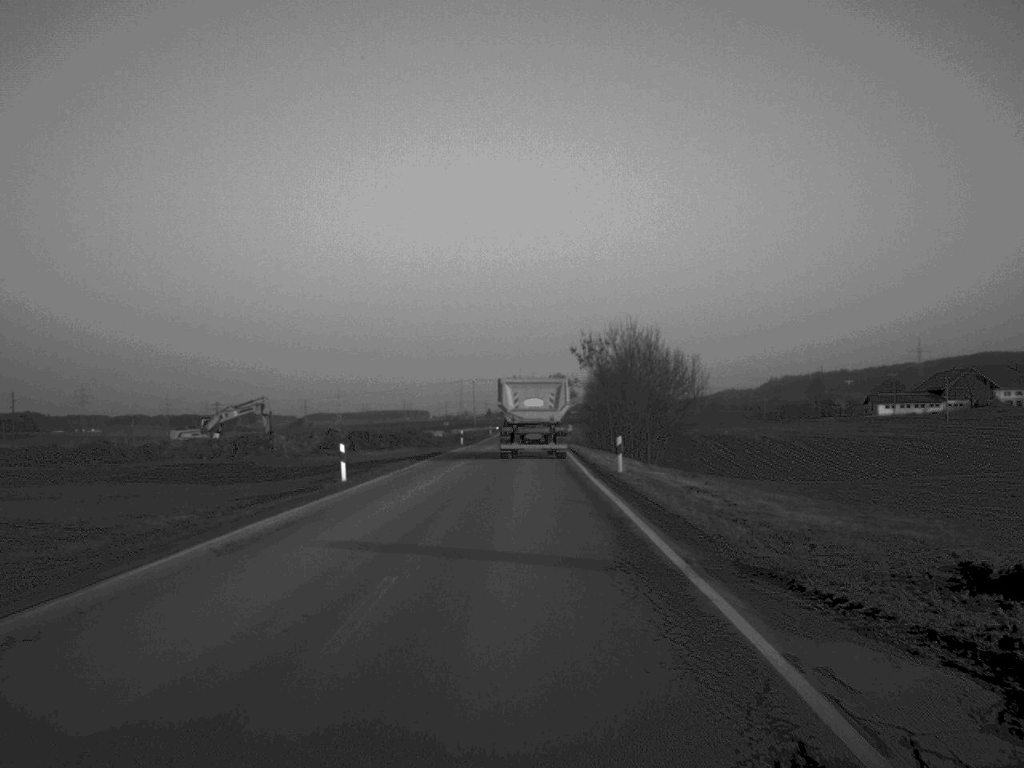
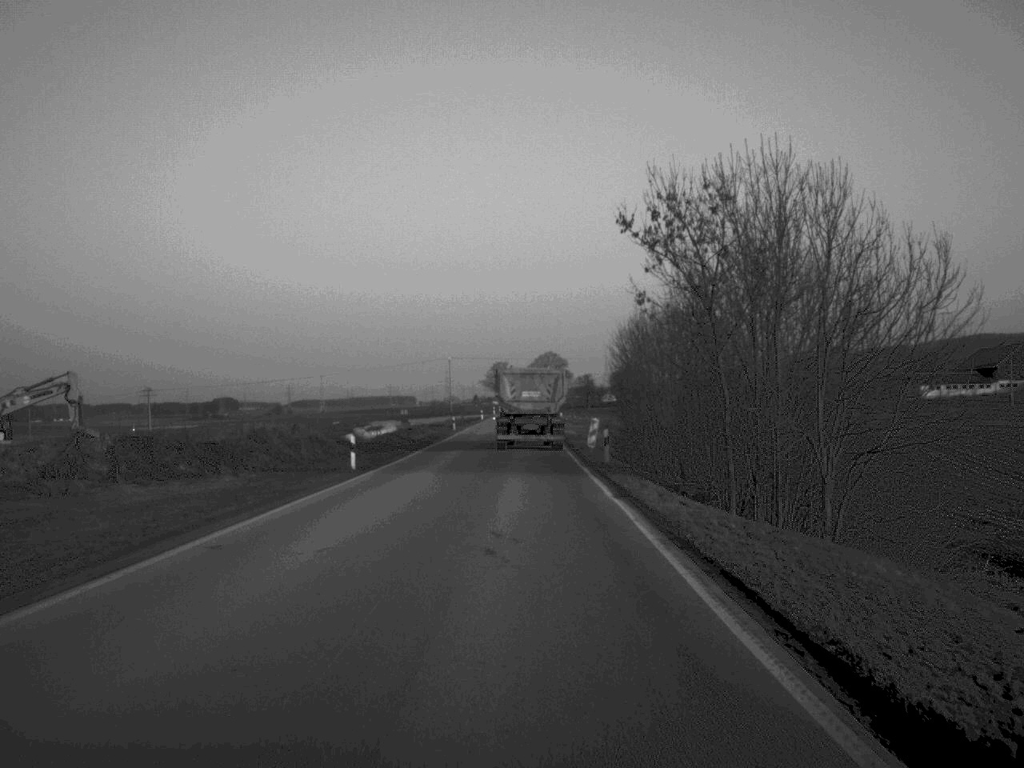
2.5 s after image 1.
(+0.3, +47.3) m; +1°
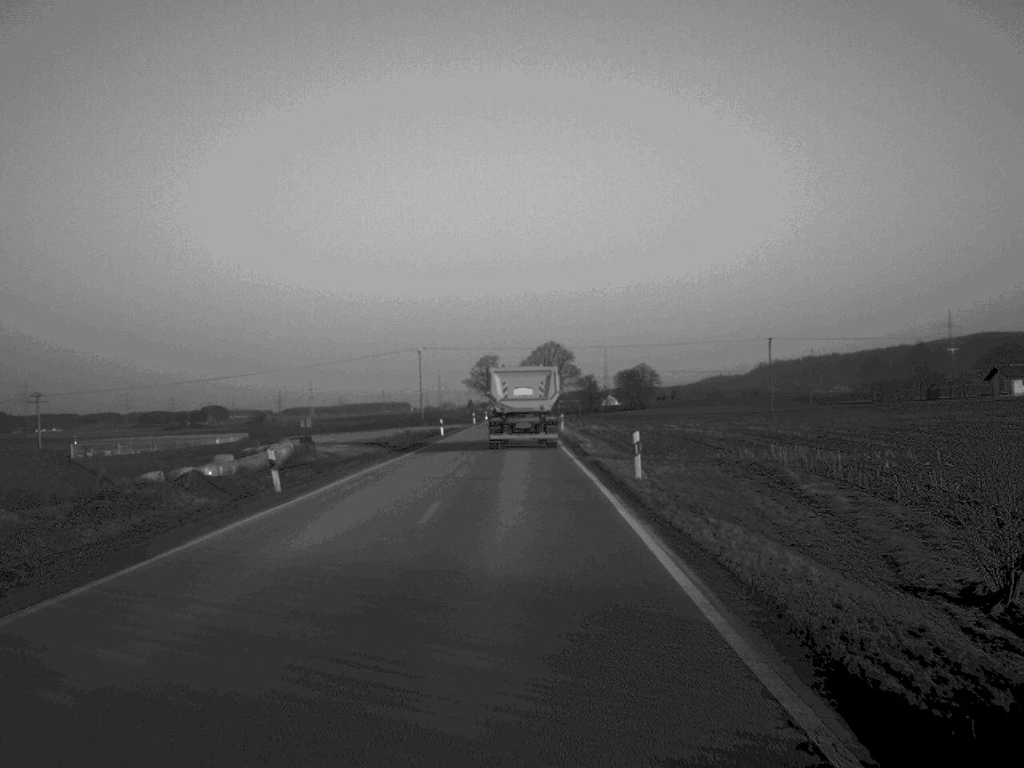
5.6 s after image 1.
(+0.1, +59.4) m; 0°
